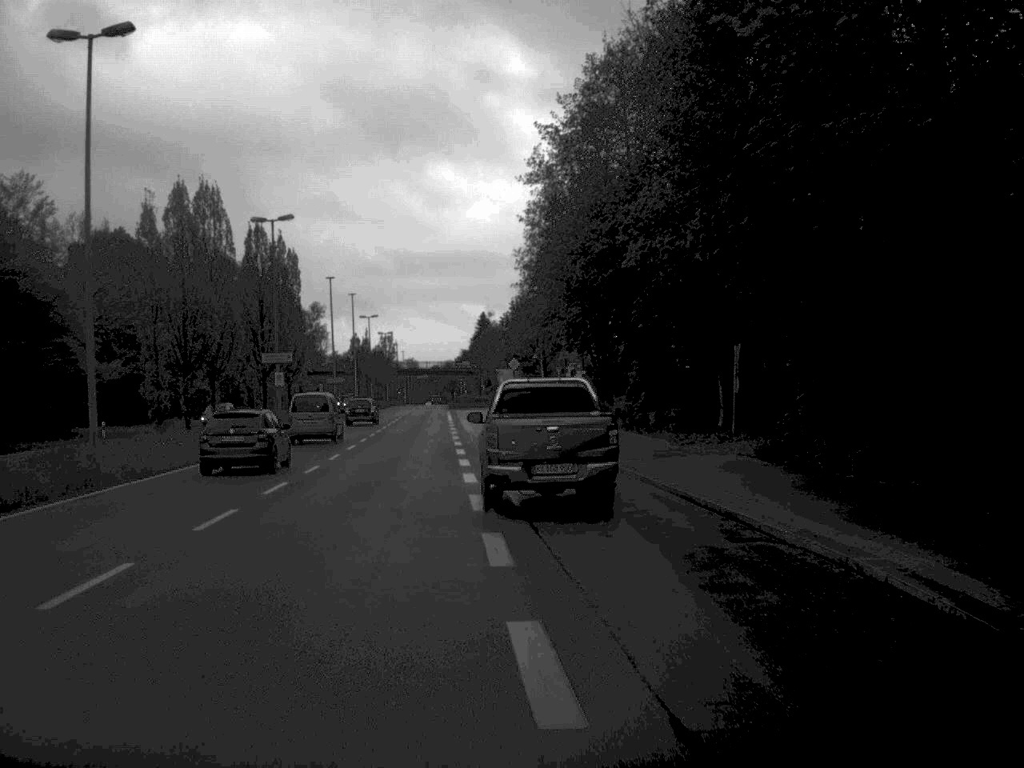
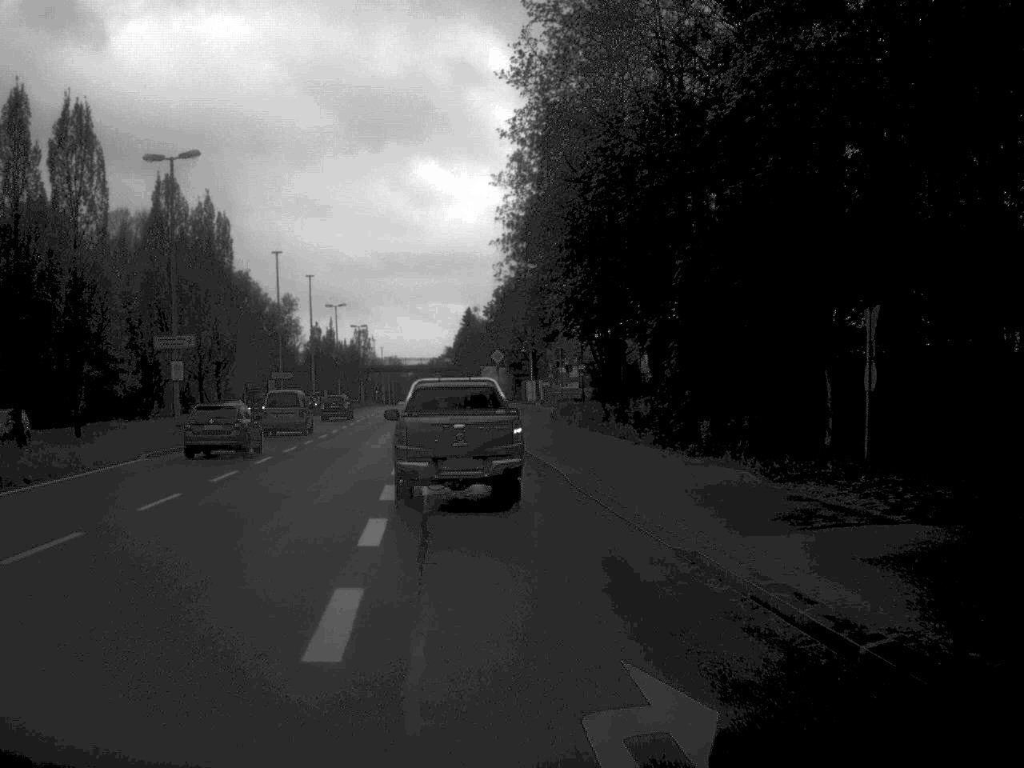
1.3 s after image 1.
(+0.1, +16.1) m; 0°
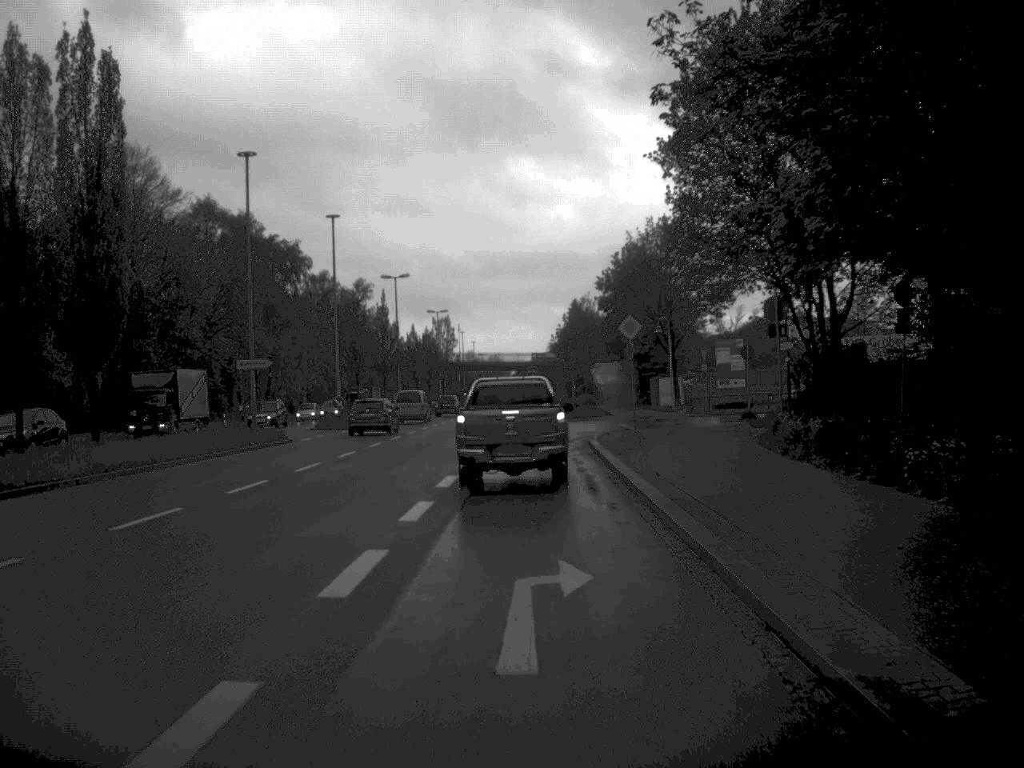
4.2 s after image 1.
(-1.5, +33.0) m; -5°
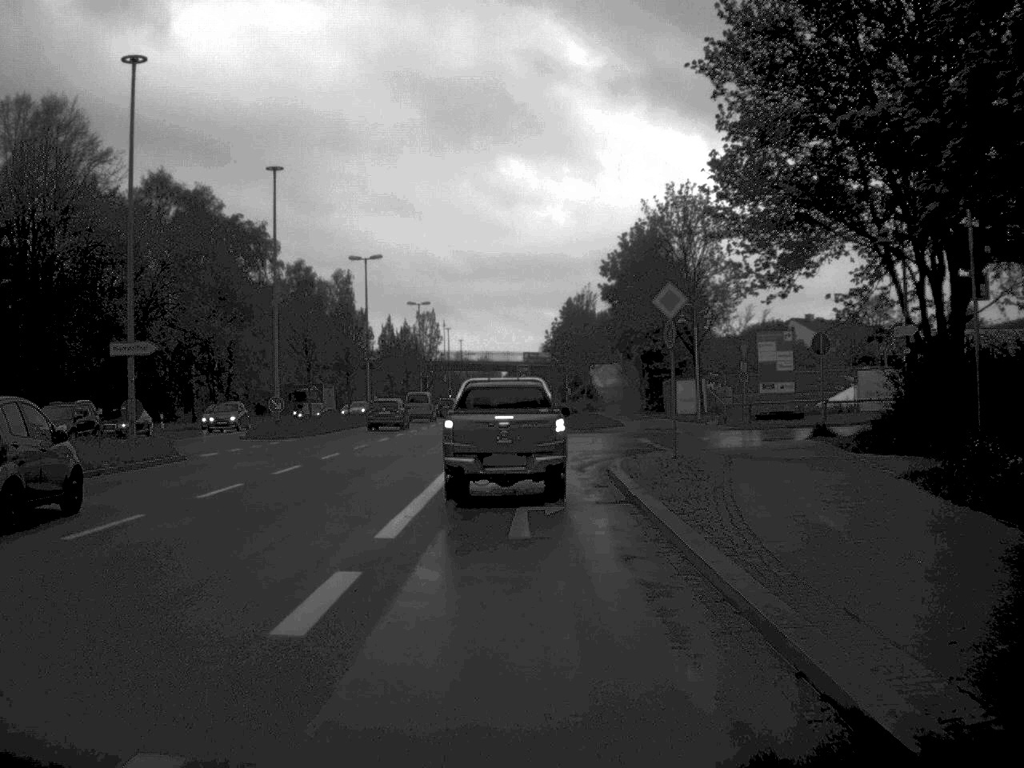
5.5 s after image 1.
(+0.1, +13.2) m; 0°
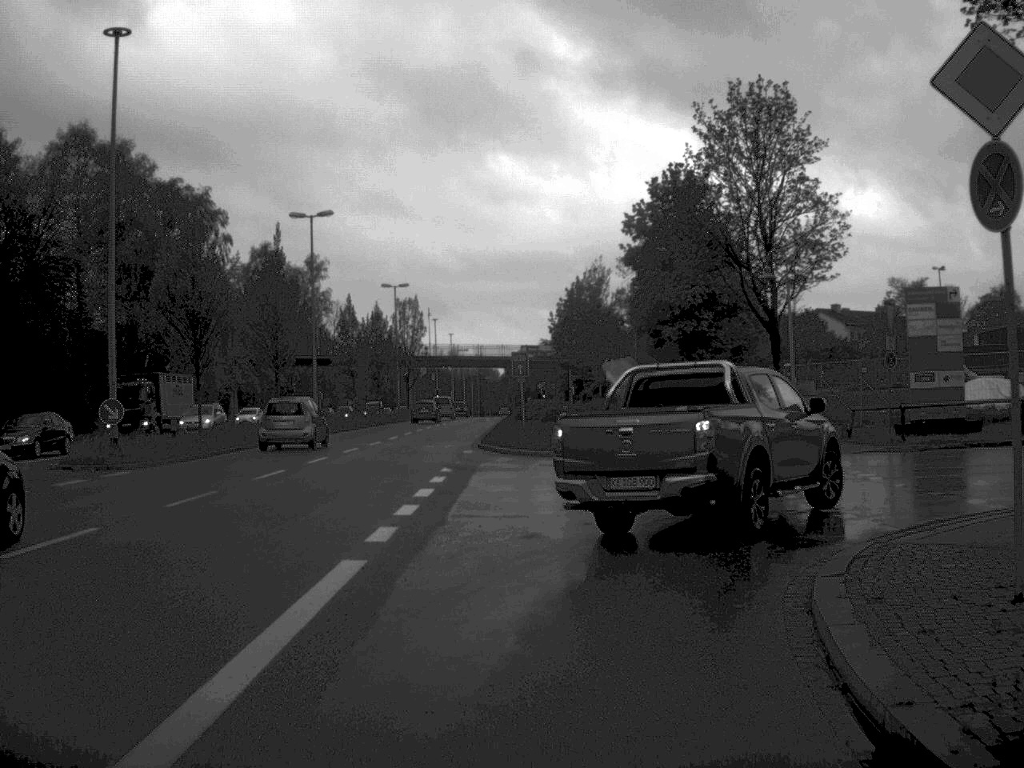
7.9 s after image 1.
(0.0, +19.3) m; 0°
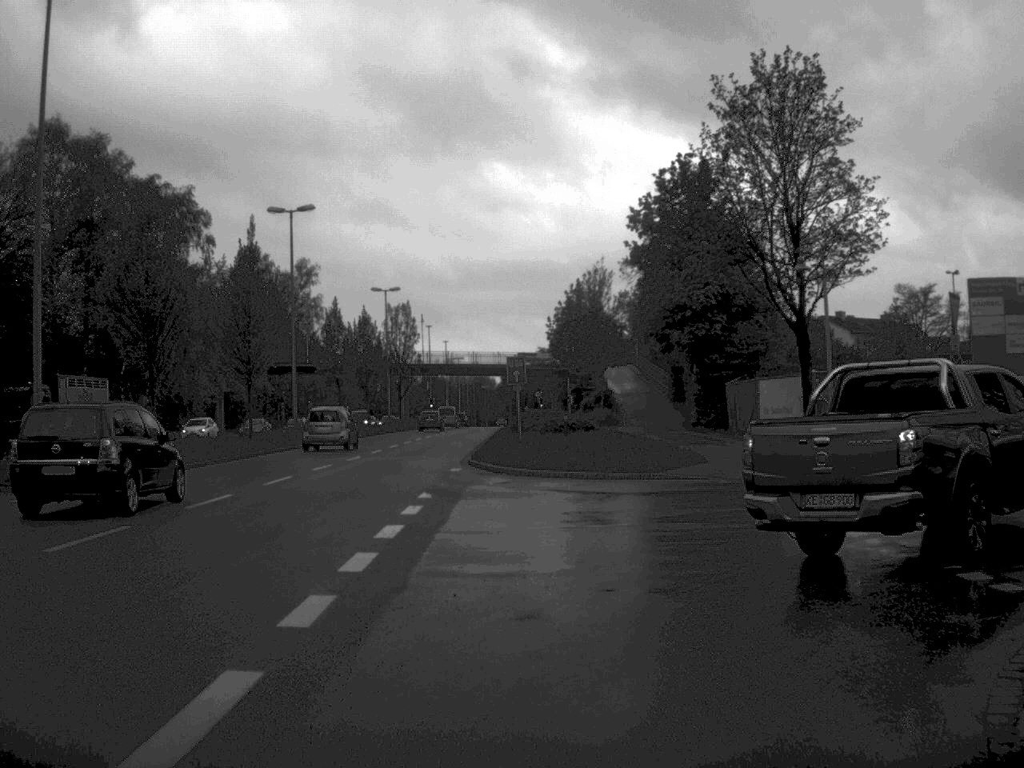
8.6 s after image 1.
(0.0, +4.5) m; 0°
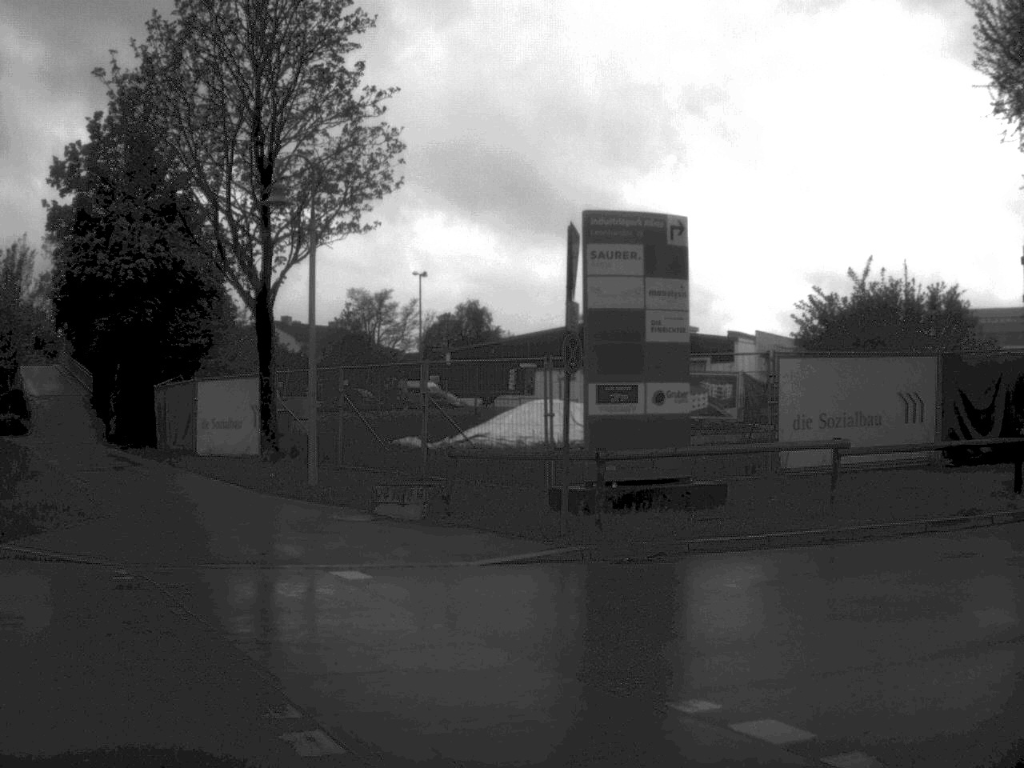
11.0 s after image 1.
(+1.3, +11.1) m; +26°
